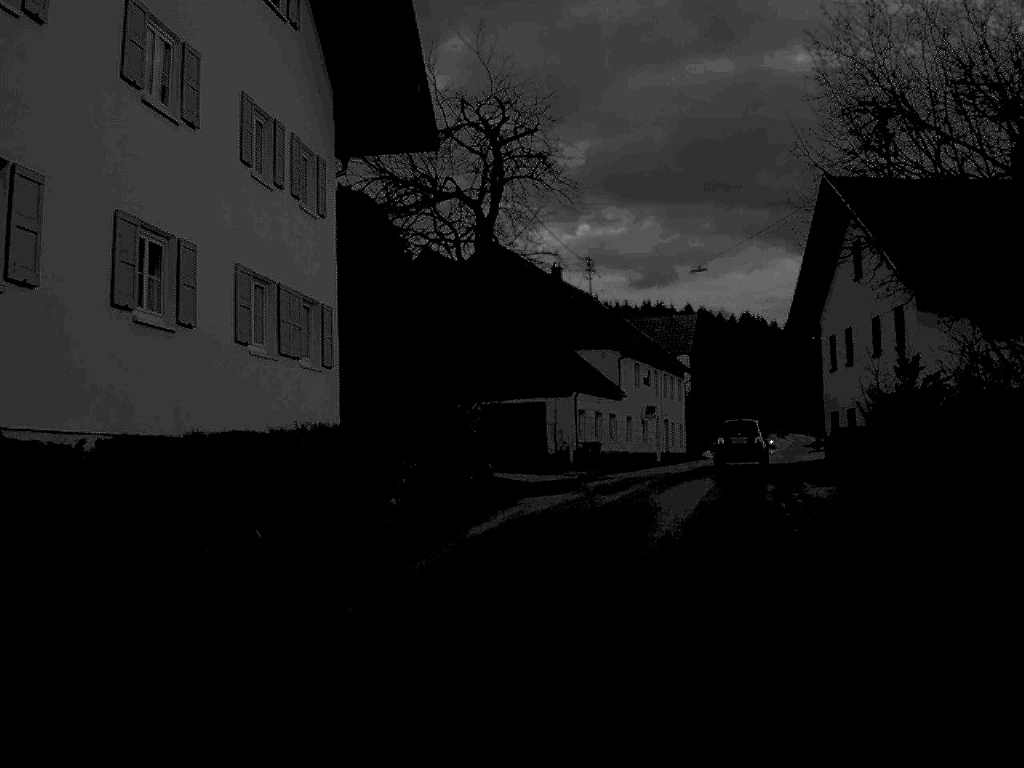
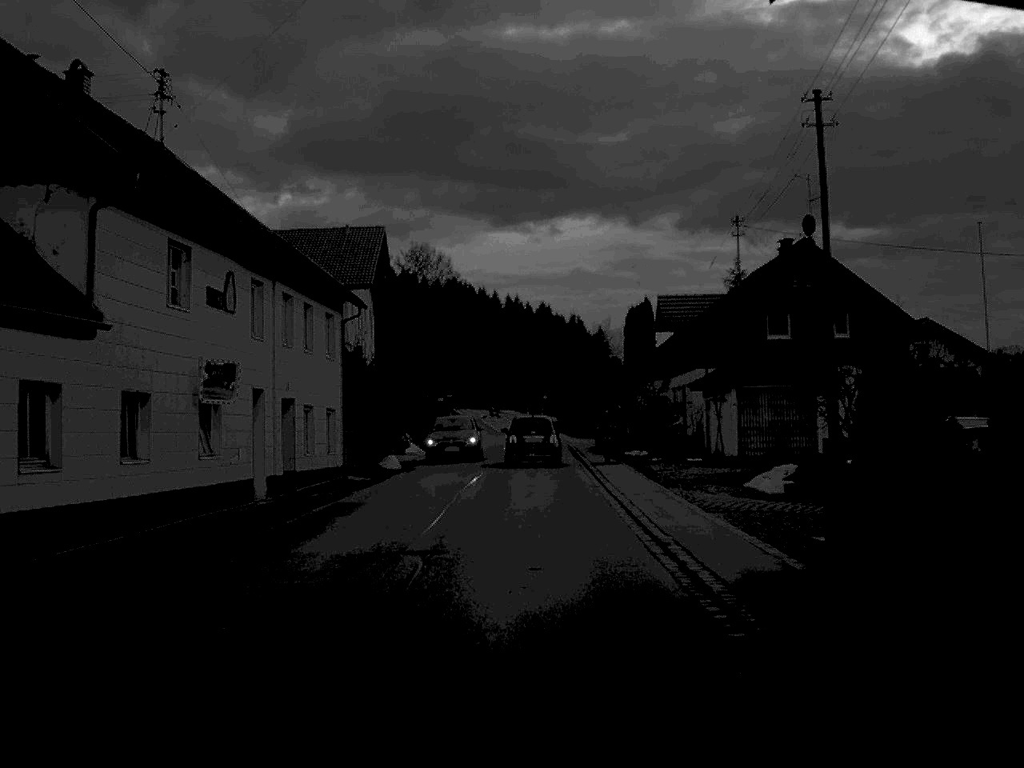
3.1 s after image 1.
(+5.0, +34.1) m; +13°
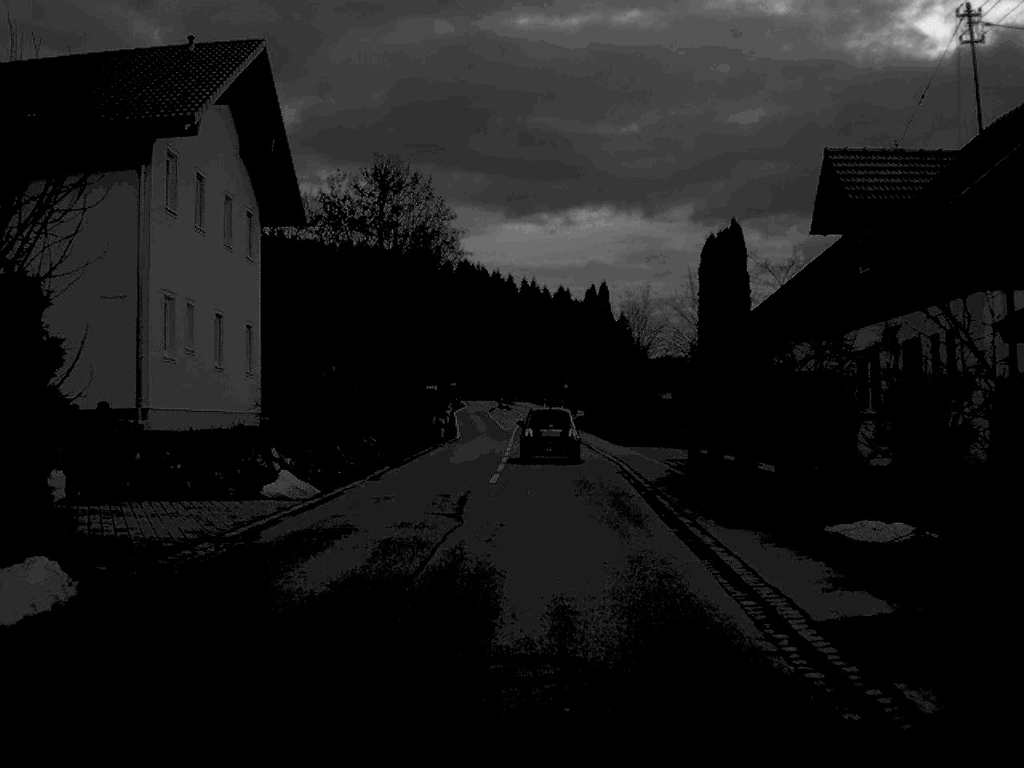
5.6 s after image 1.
(+0.1, +29.4) m; -1°
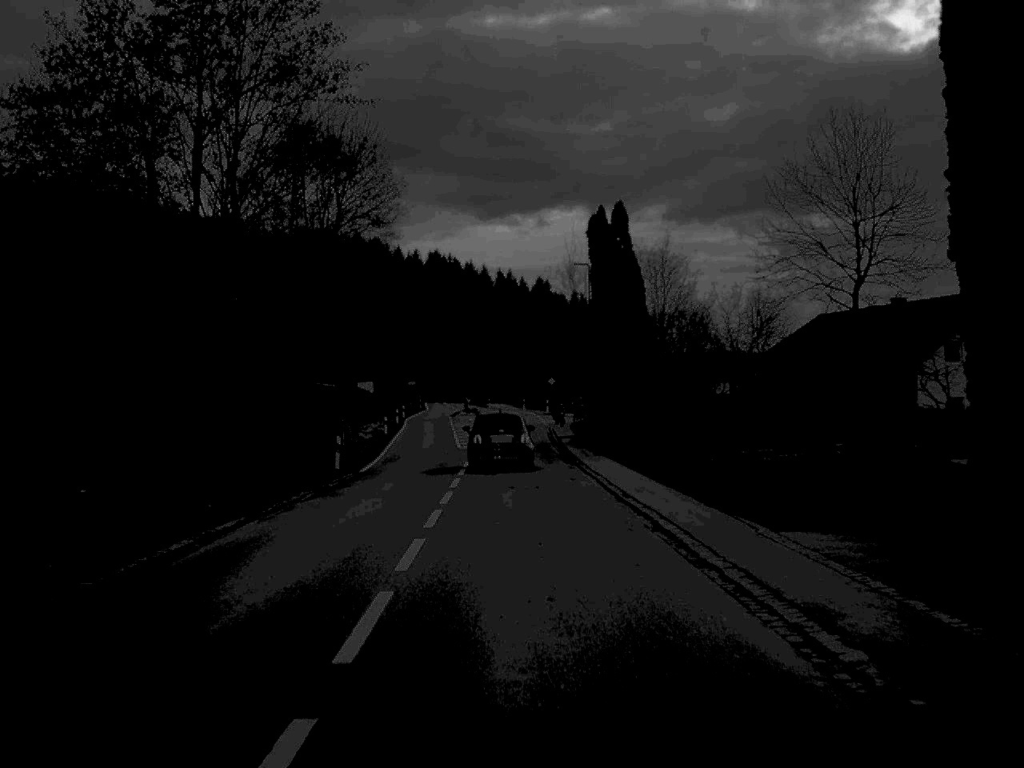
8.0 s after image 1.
(+0.4, +31.3) m; +1°
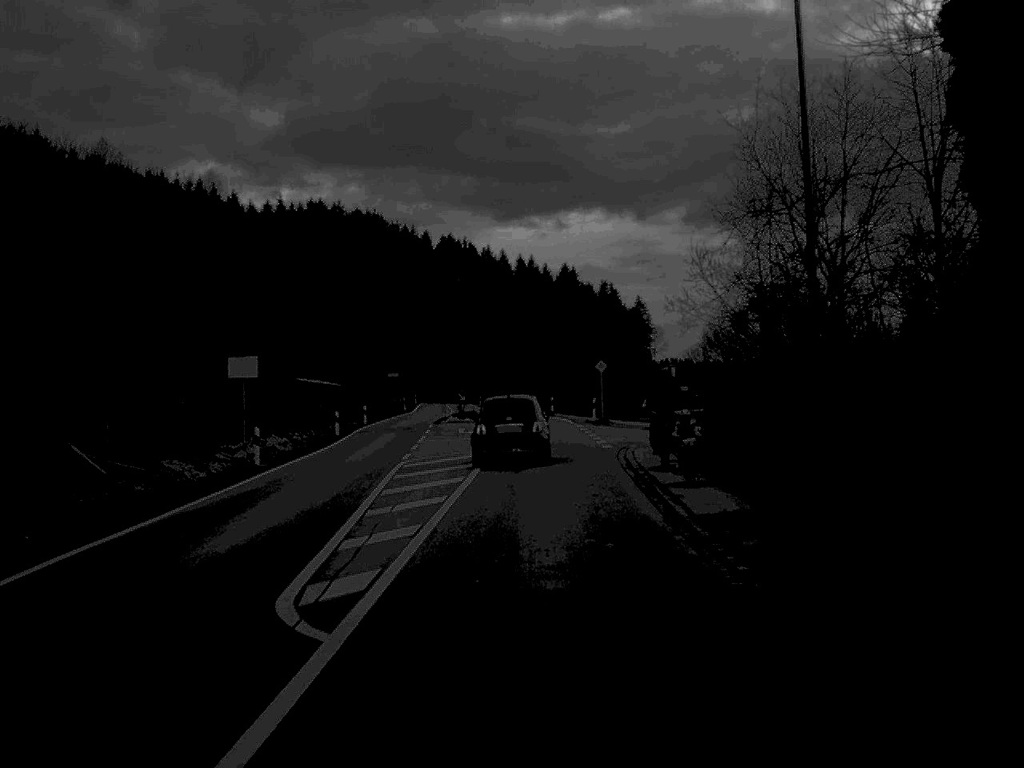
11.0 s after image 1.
(-0.4, +39.4) m; -1°
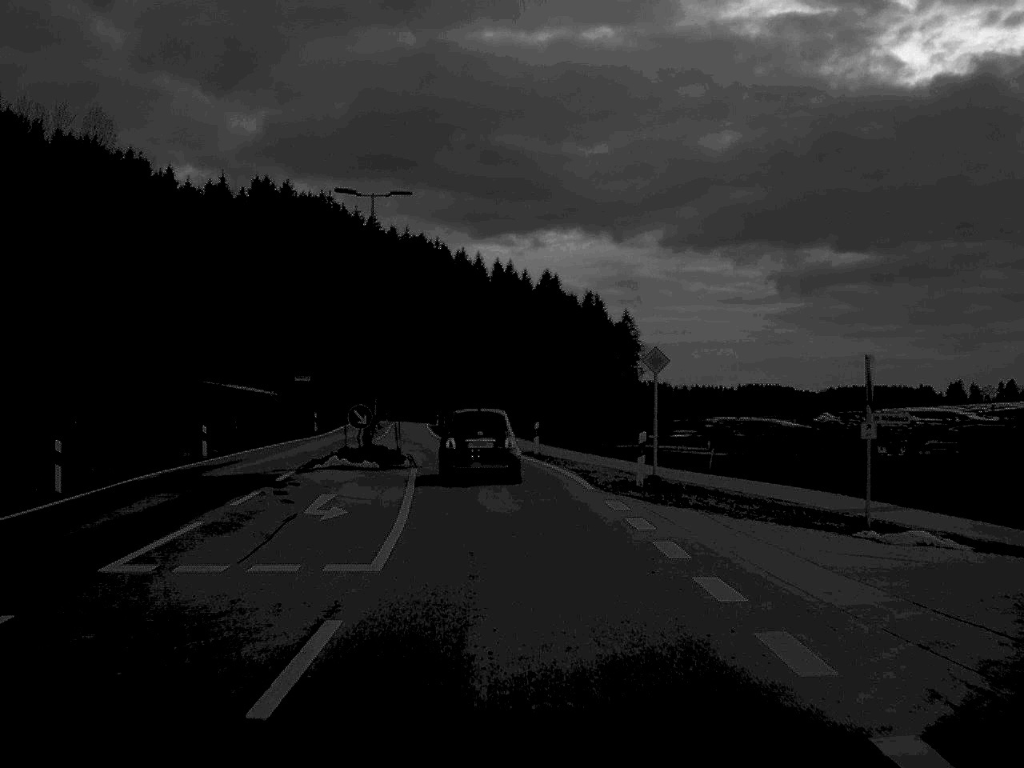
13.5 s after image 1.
(+0.3, +31.4) m; +1°
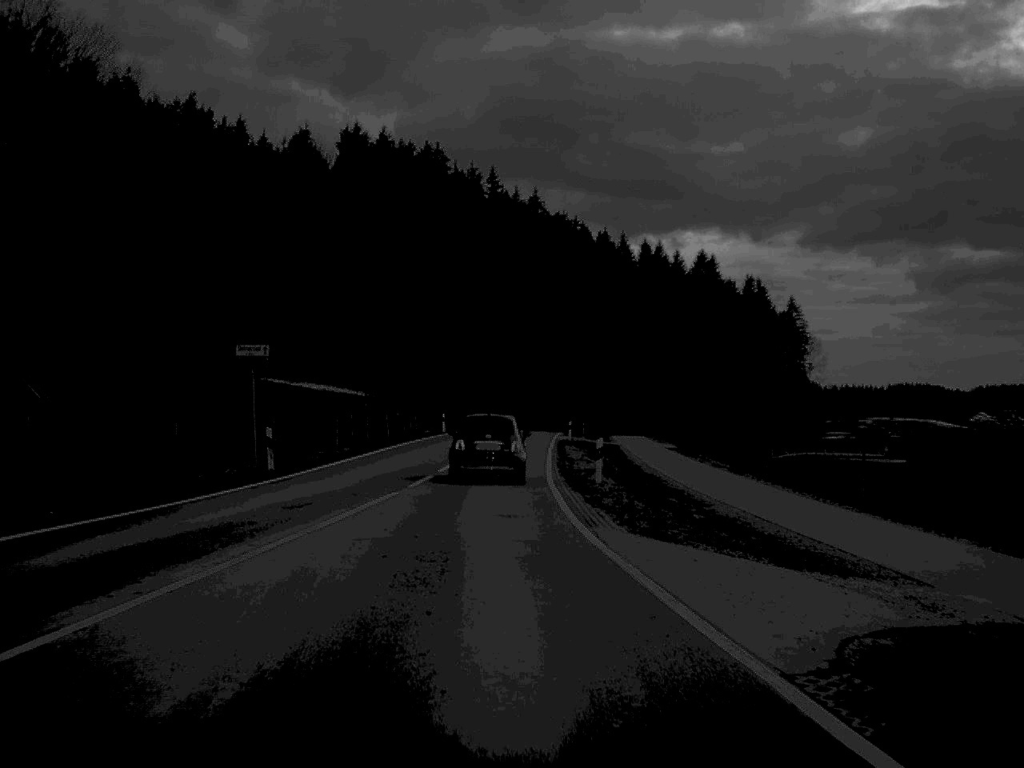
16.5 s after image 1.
(-1.8, +38.0) m; -6°
